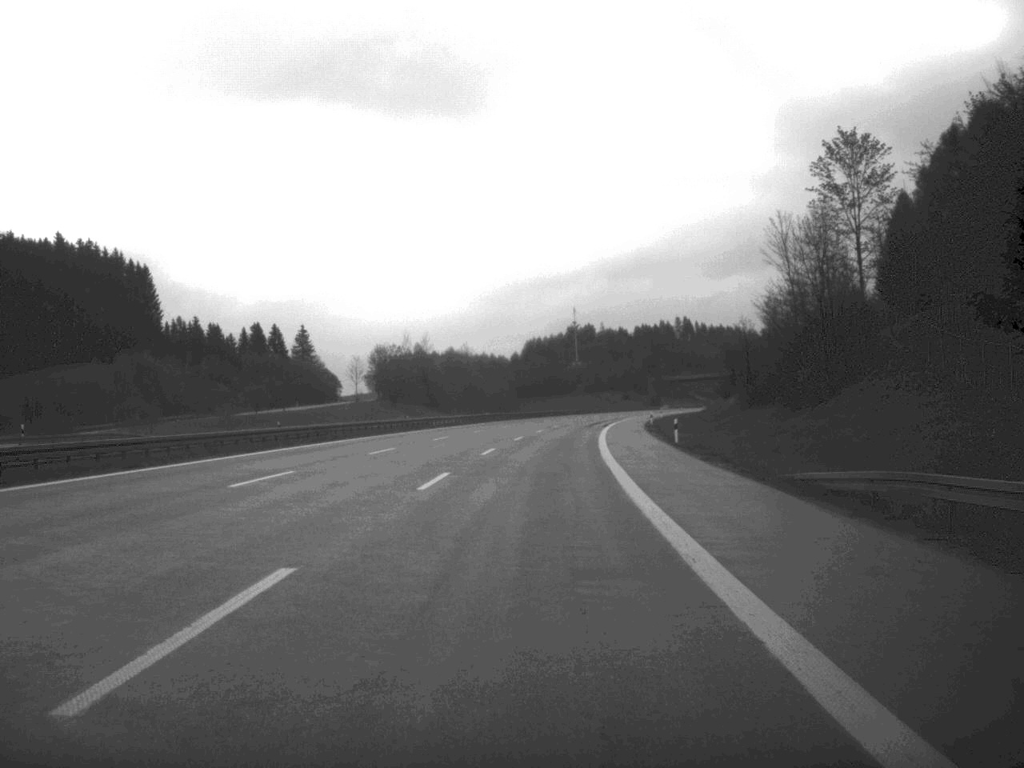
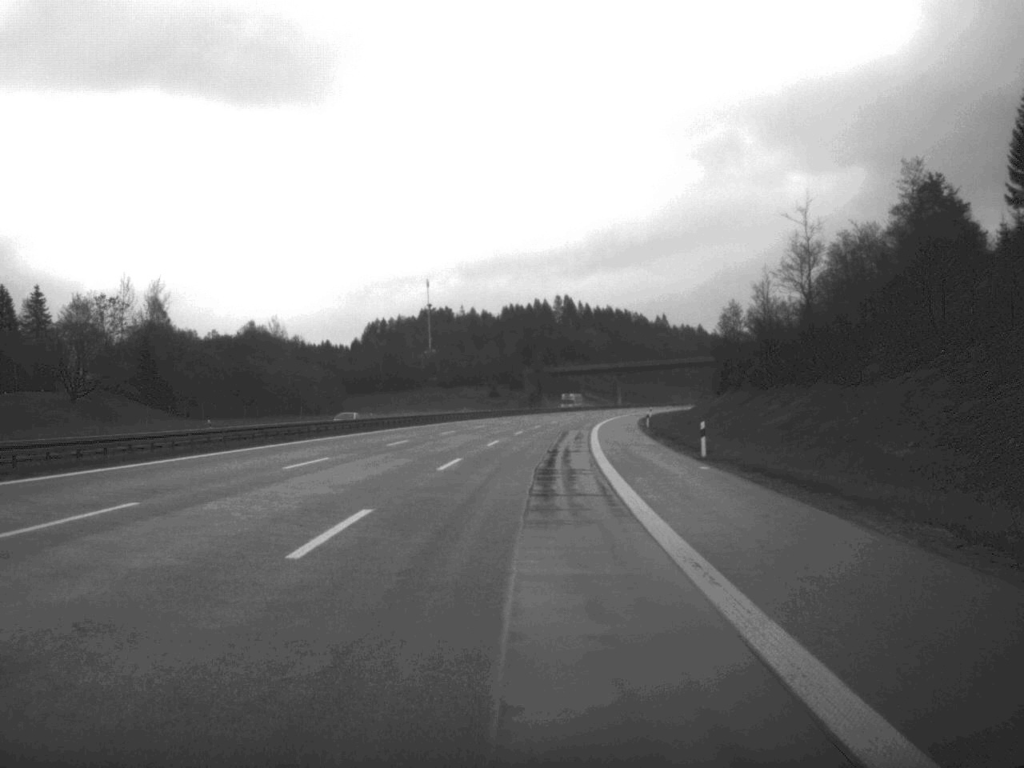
(+6.3, +113.6) m; +6°
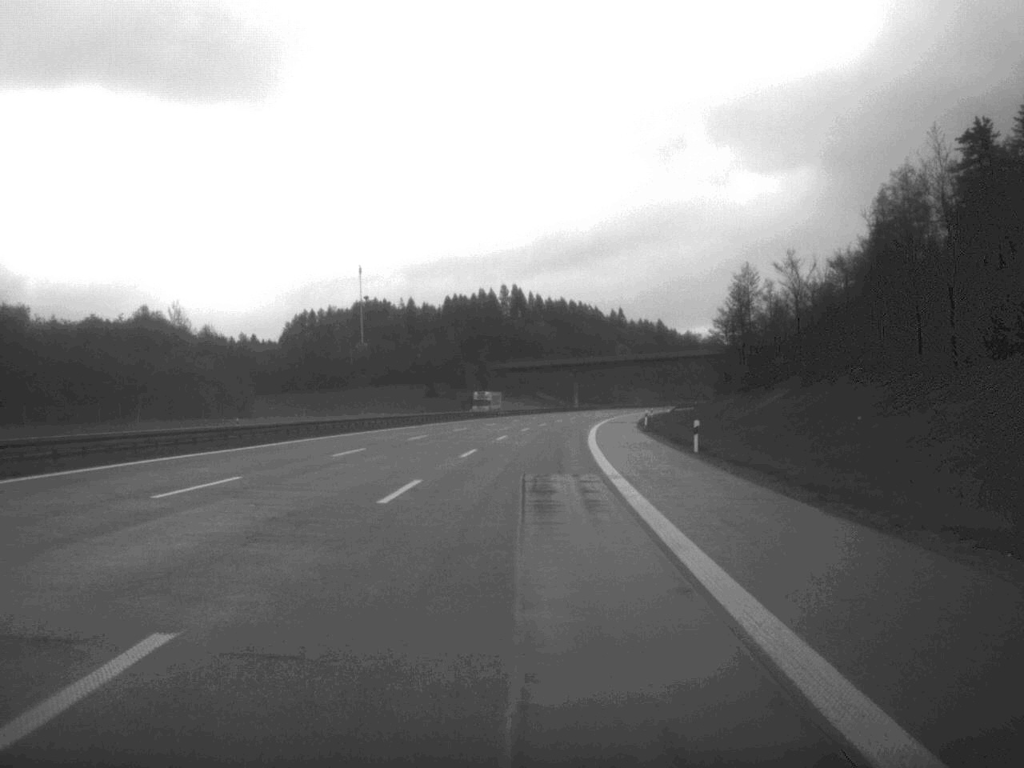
(+0.8, +44.7) m; +2°
